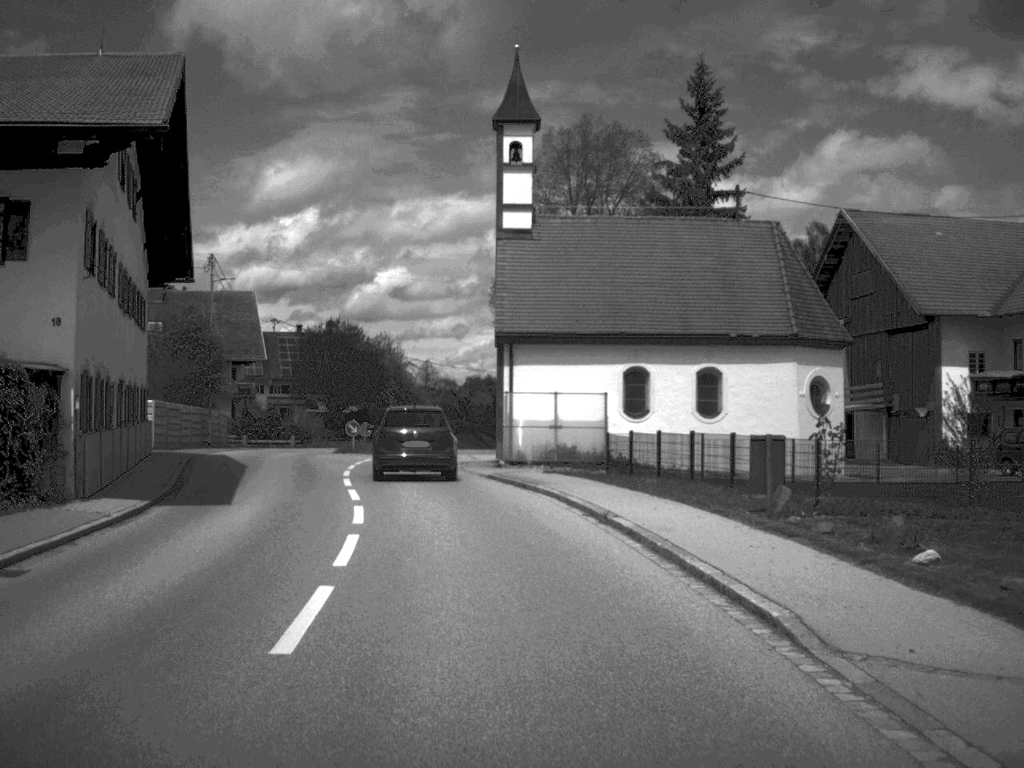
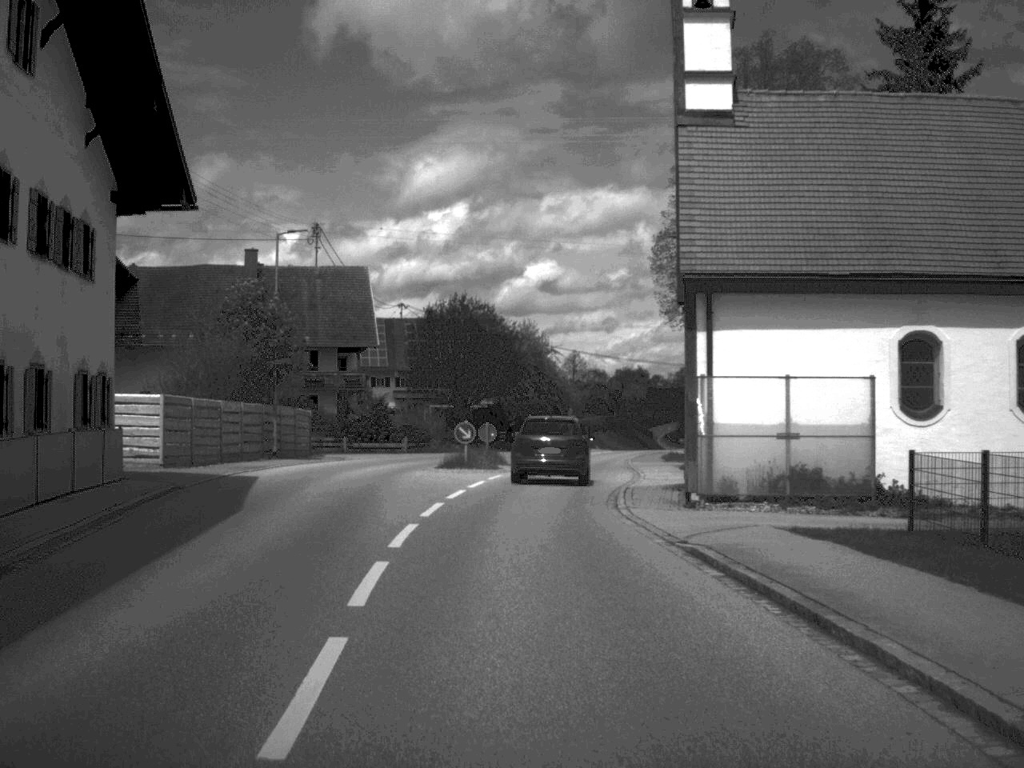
(-0.9, +15.4) m; -7°
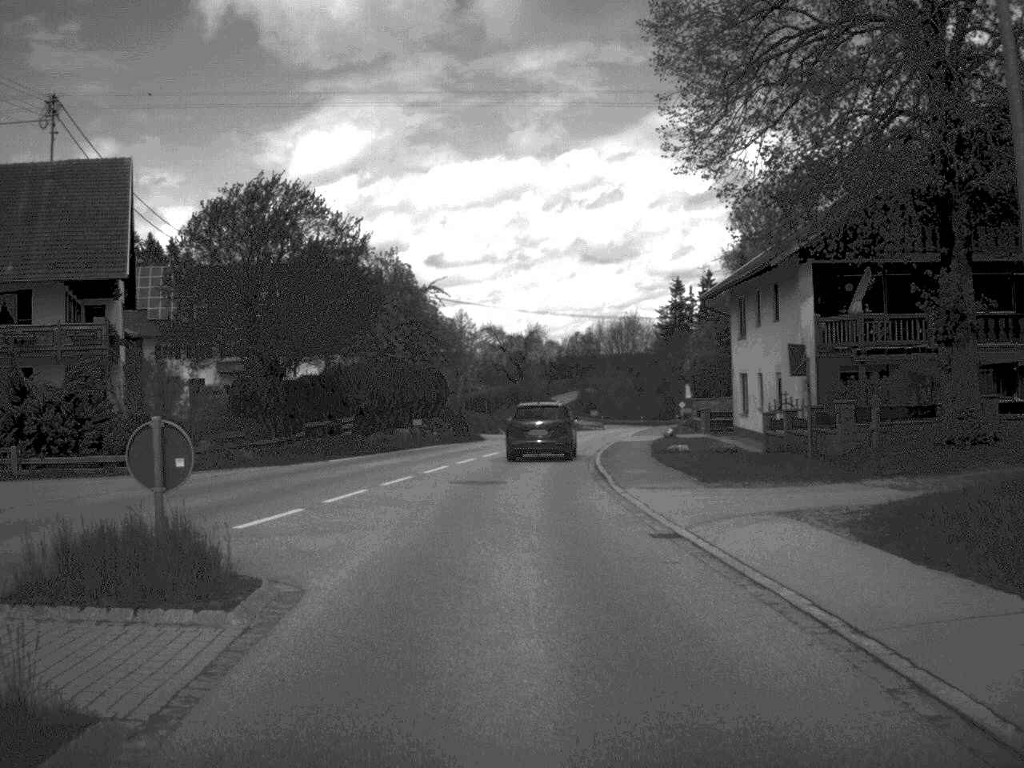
(+0.7, +32.6) m; +5°
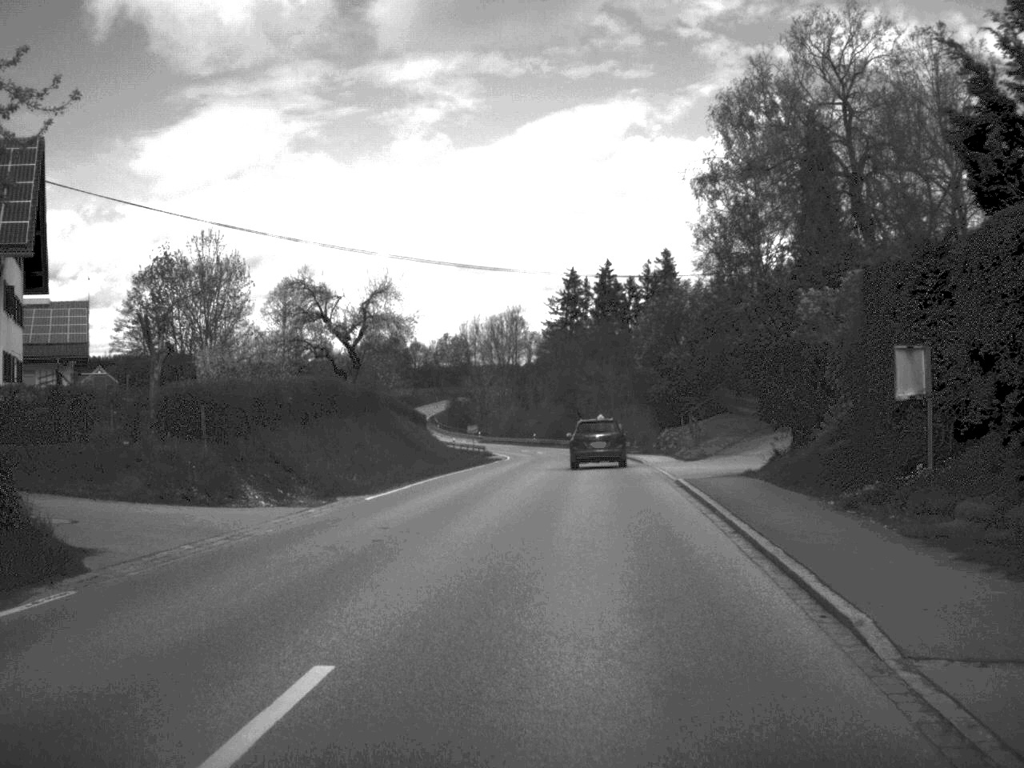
(+1.3, +46.4) m; +6°
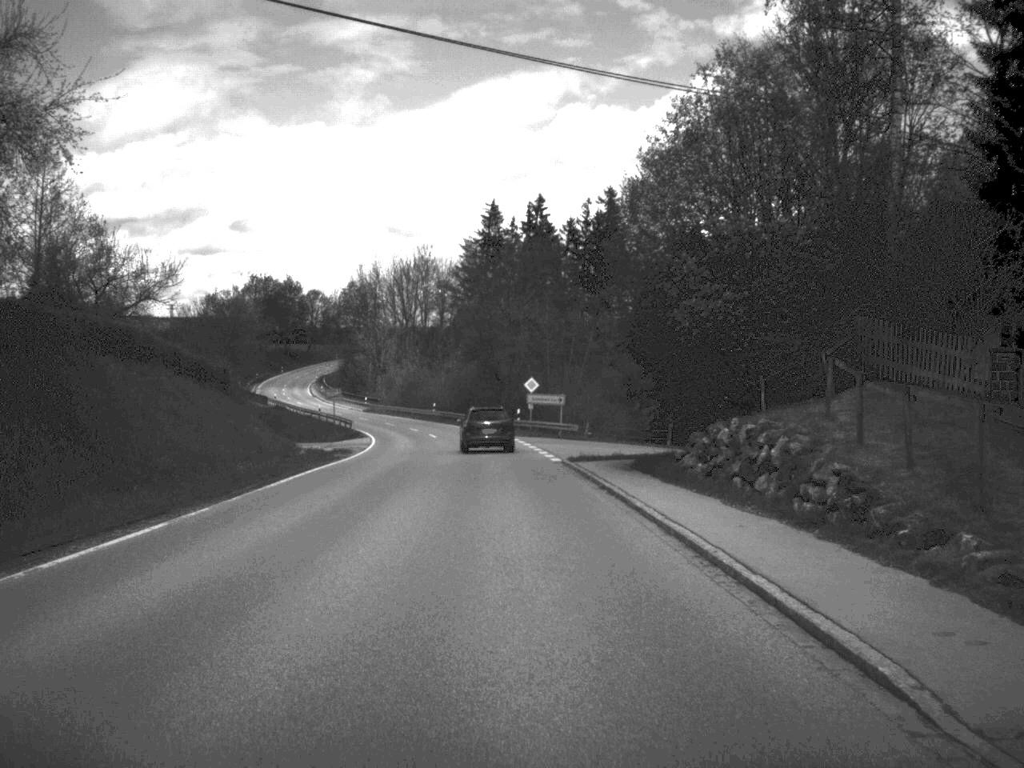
(+1.7, +40.0) m; +3°
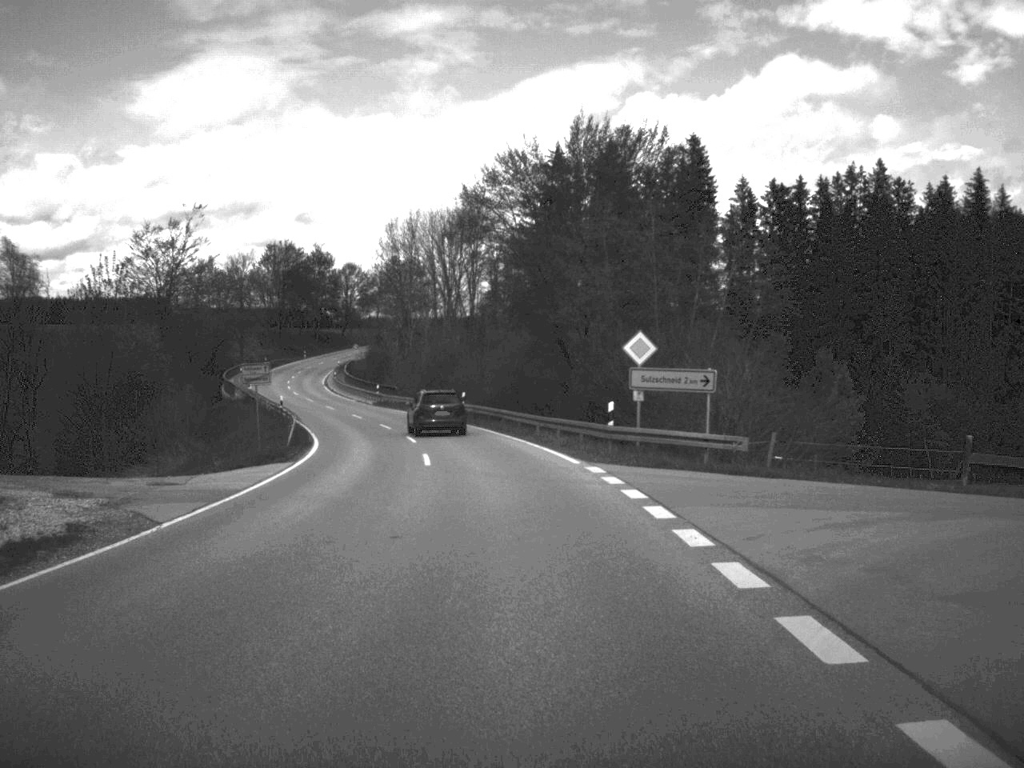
(-0.8, +35.4) m; -3°
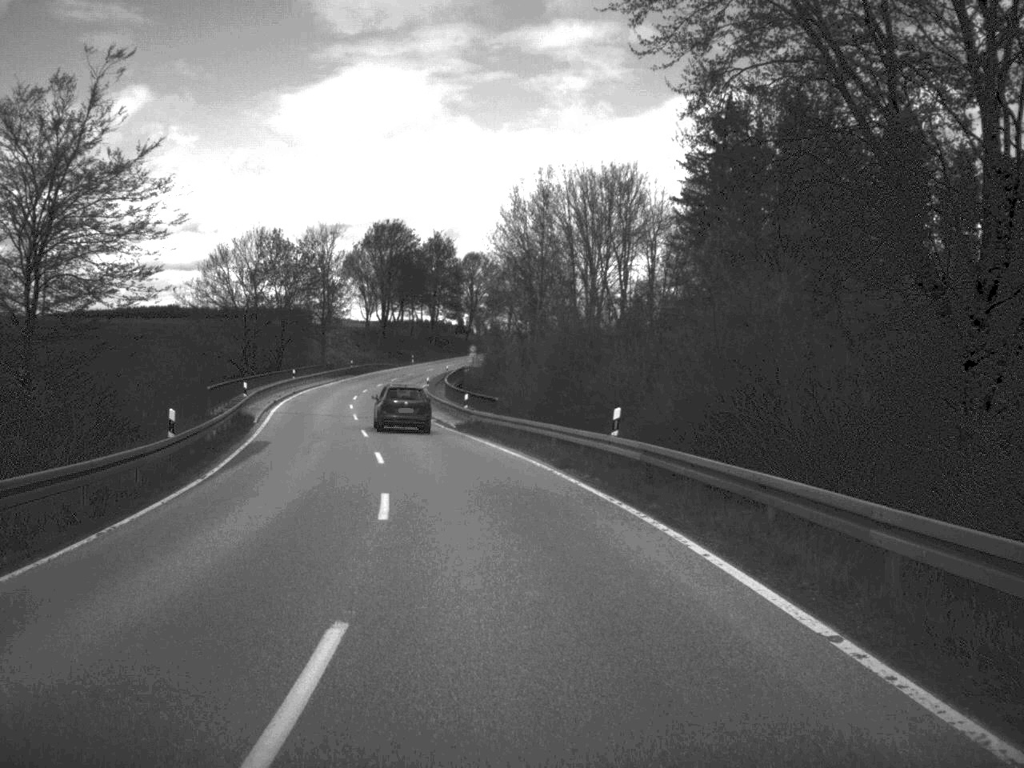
(-1.8, +36.1) m; -7°
